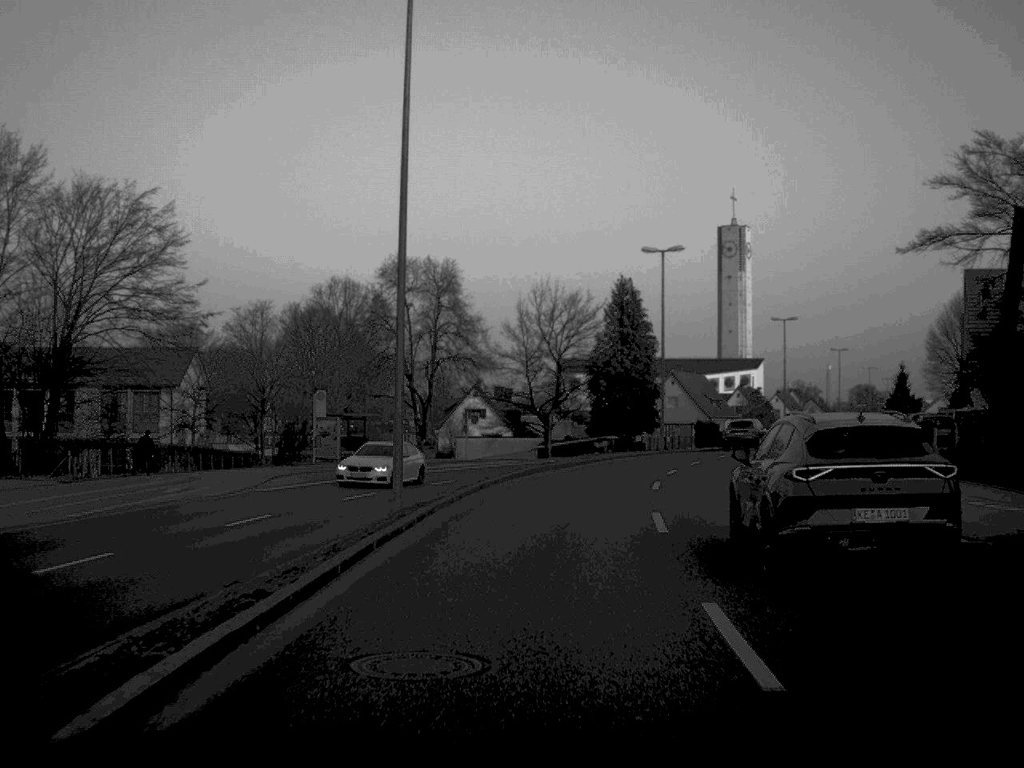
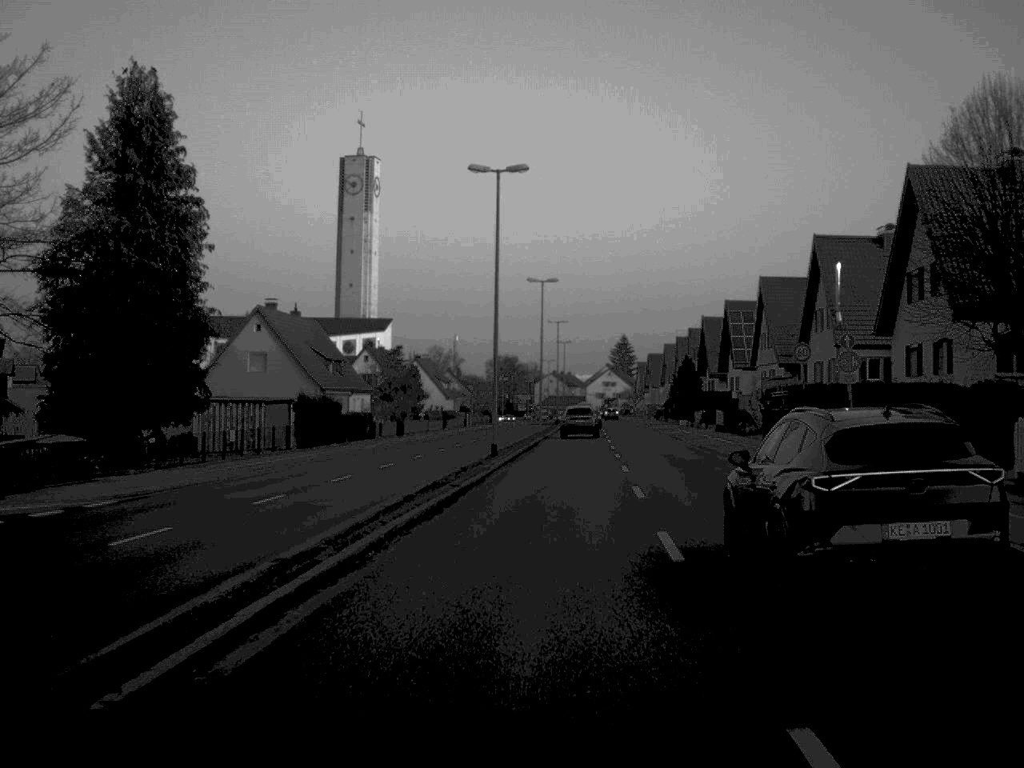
(+8.2, +57.3) m; +17°
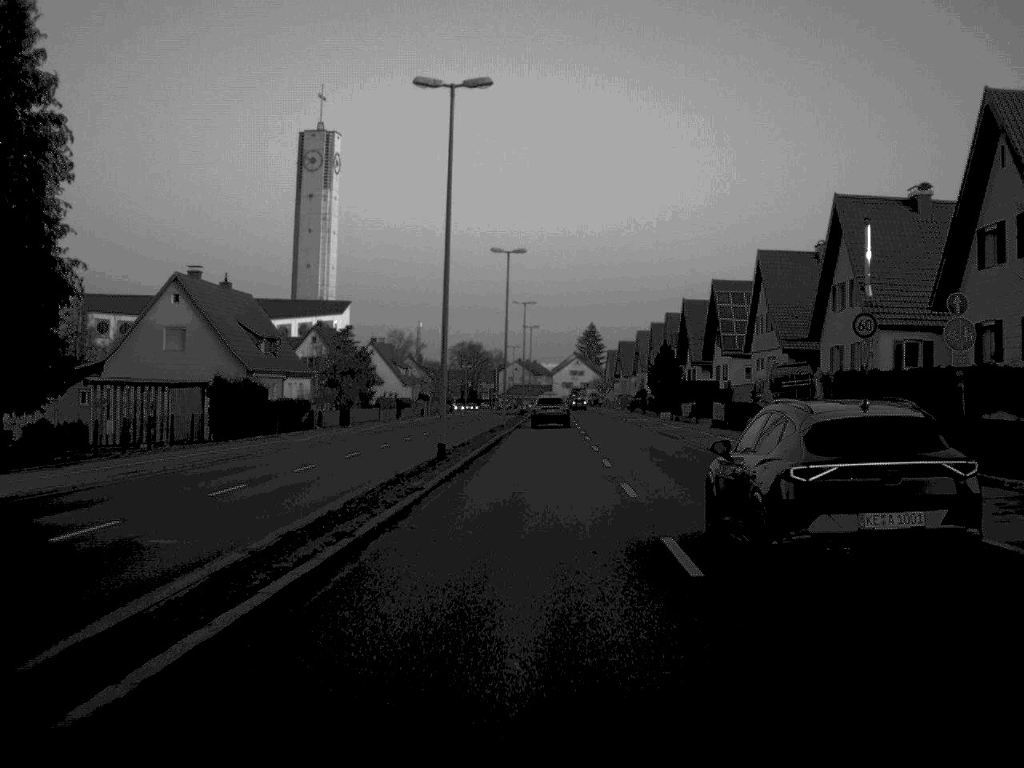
(+0.2, +10.9) m; +1°
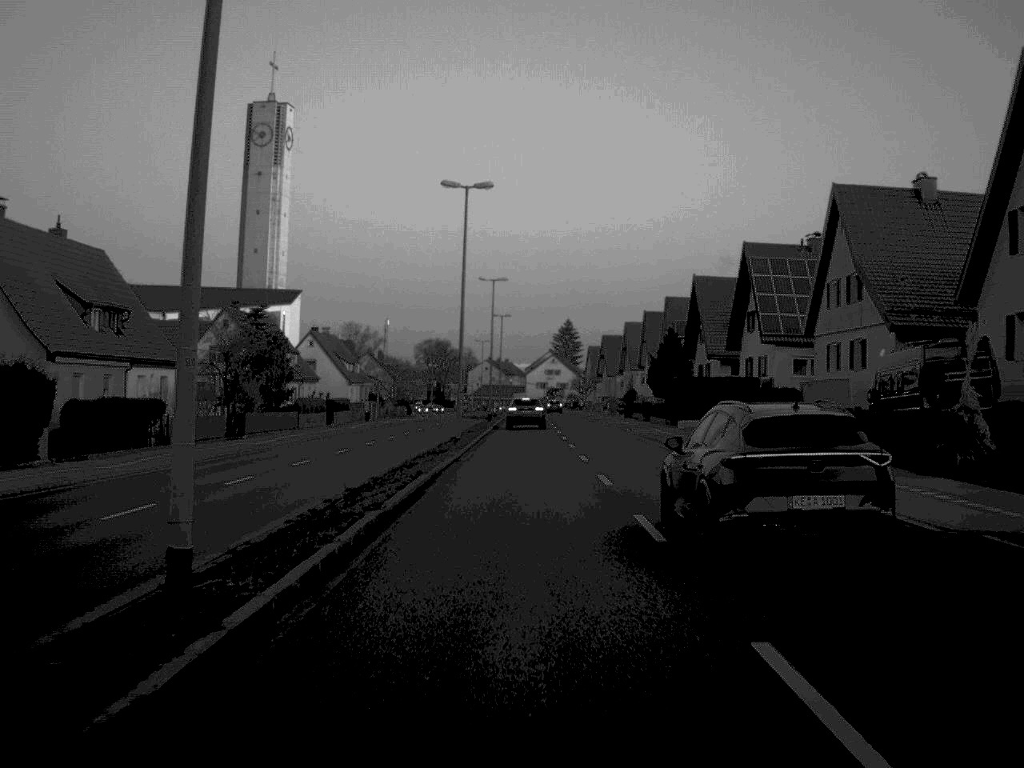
(+0.3, +23.8) m; +1°
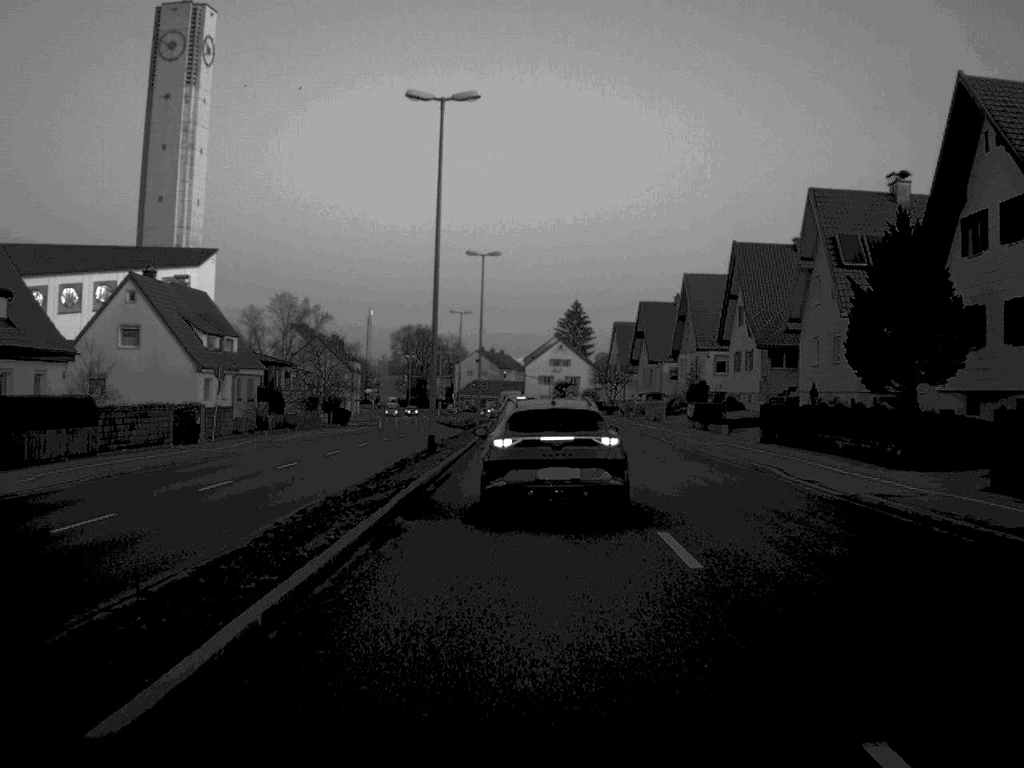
(+0.1, +56.0) m; 0°
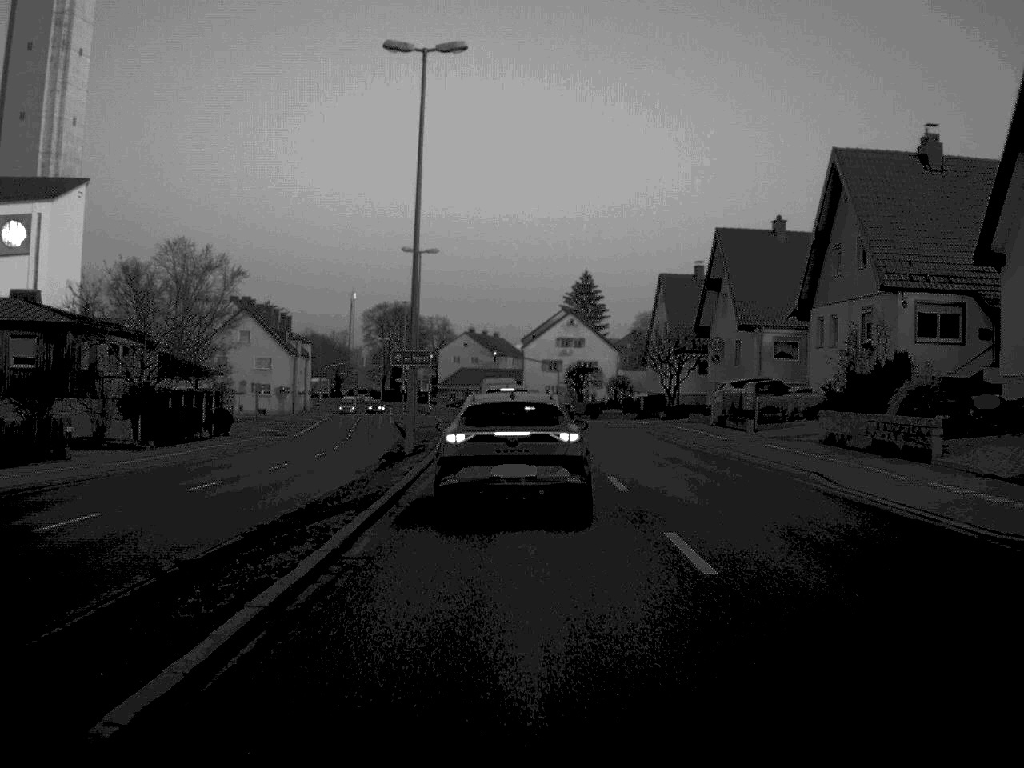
(0.0, +45.3) m; 0°
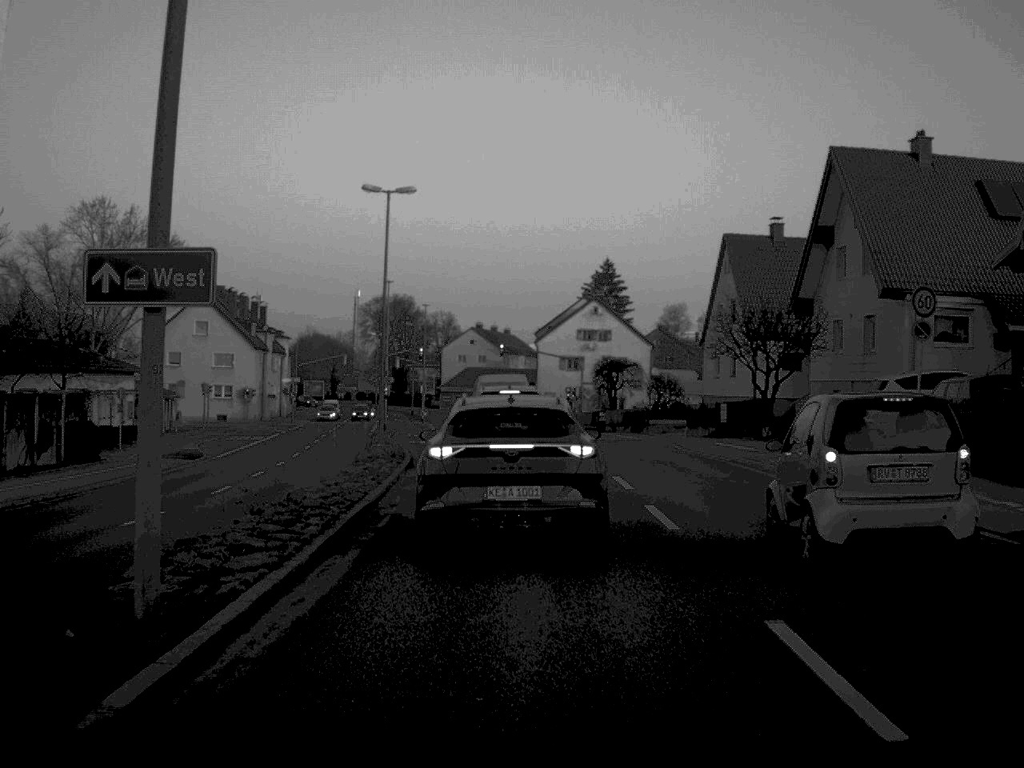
(-0.1, +22.8) m; -1°
